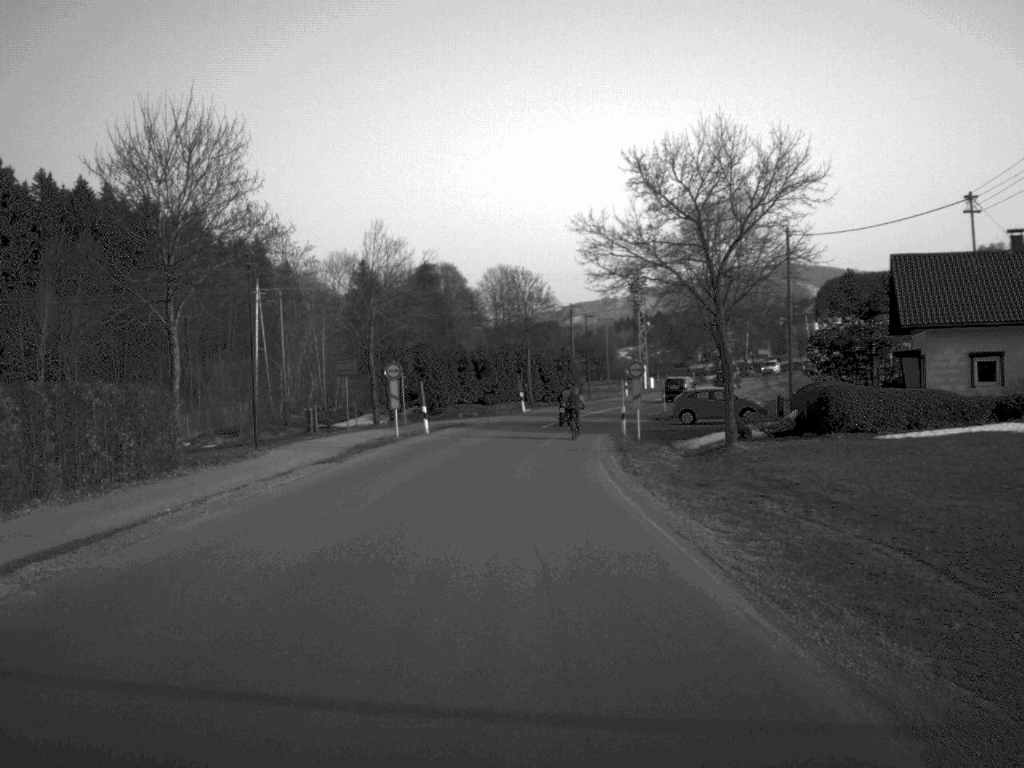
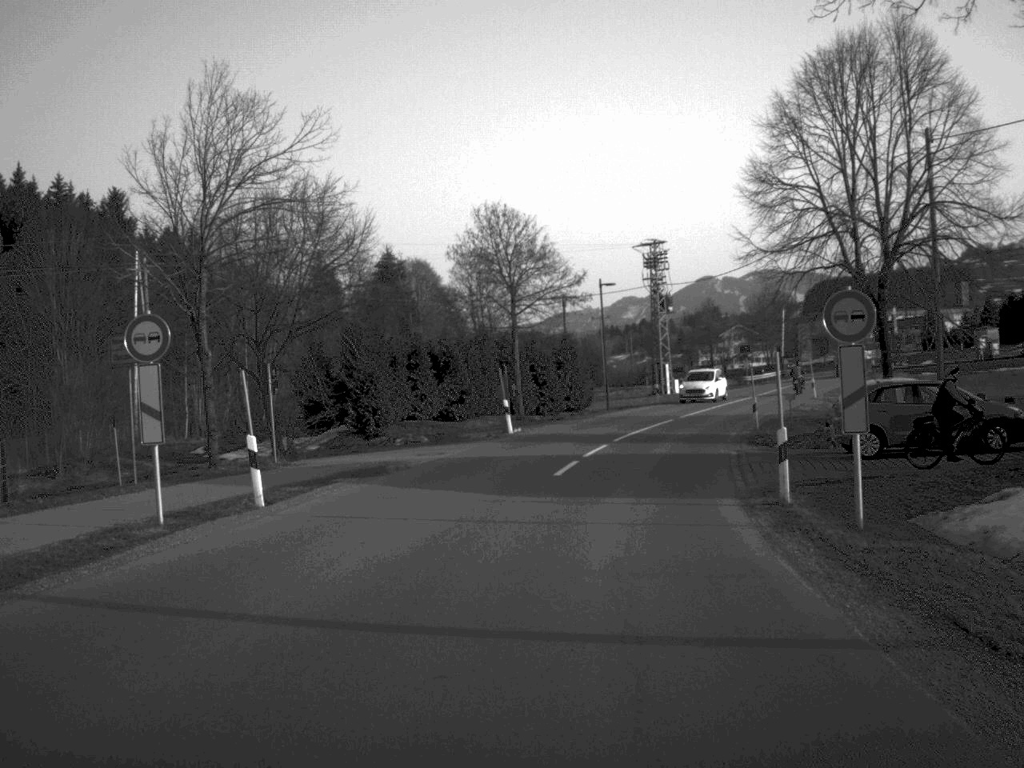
(-0.1, +29.0) m; +1°
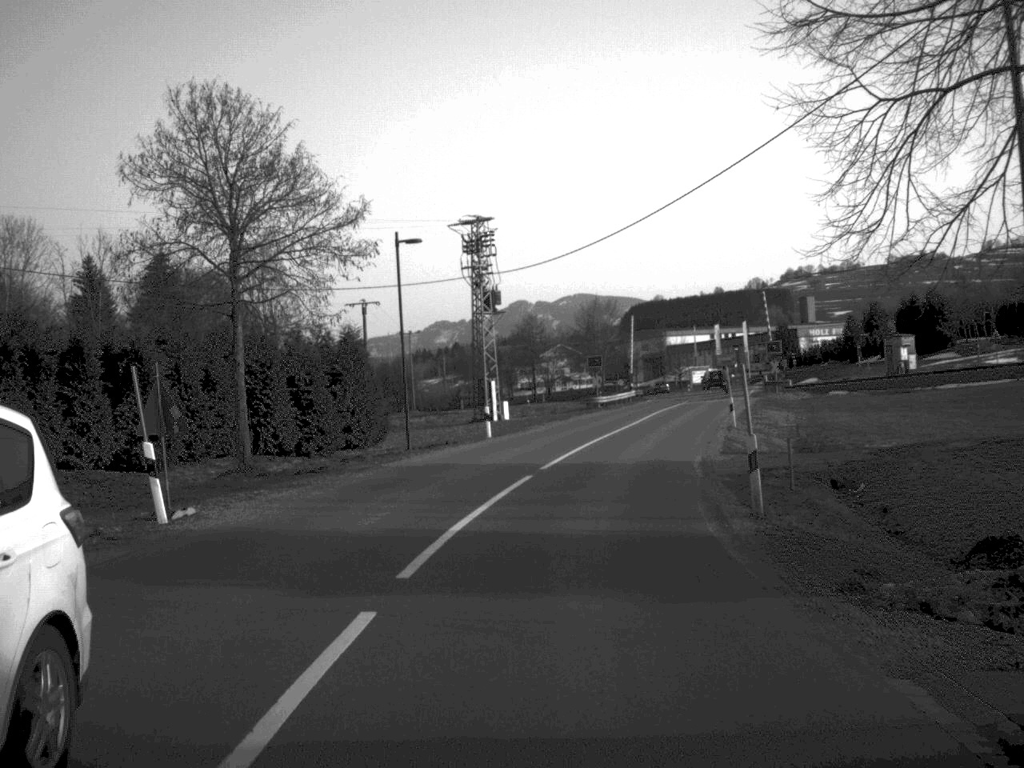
(+1.6, +22.9) m; +8°
